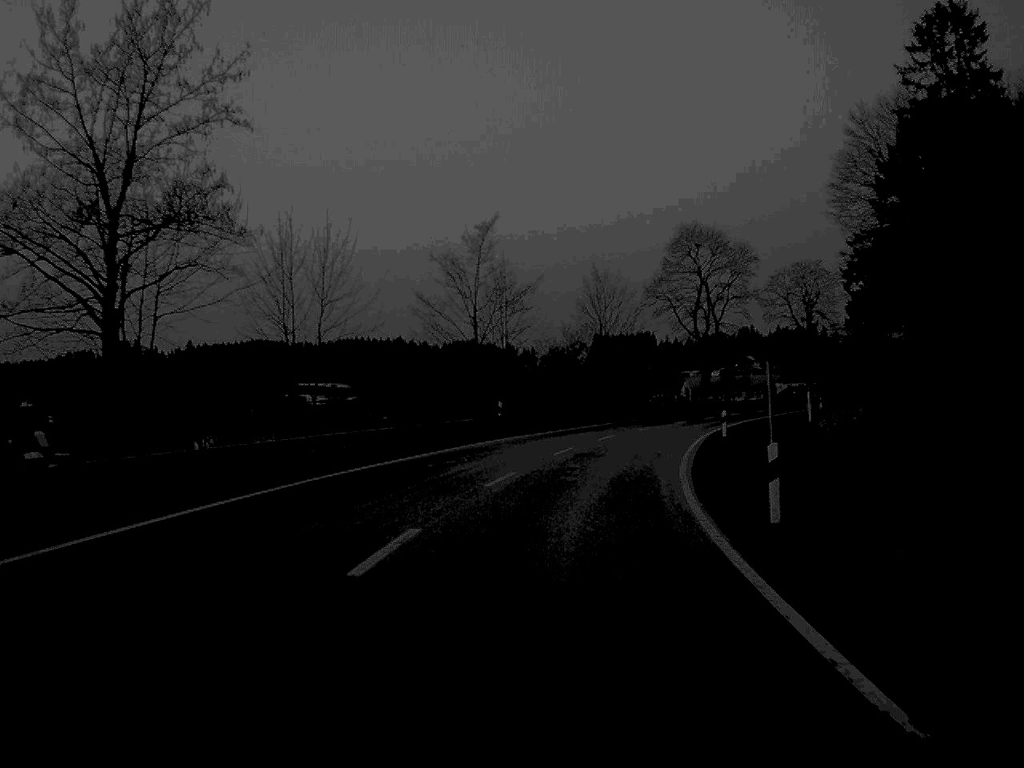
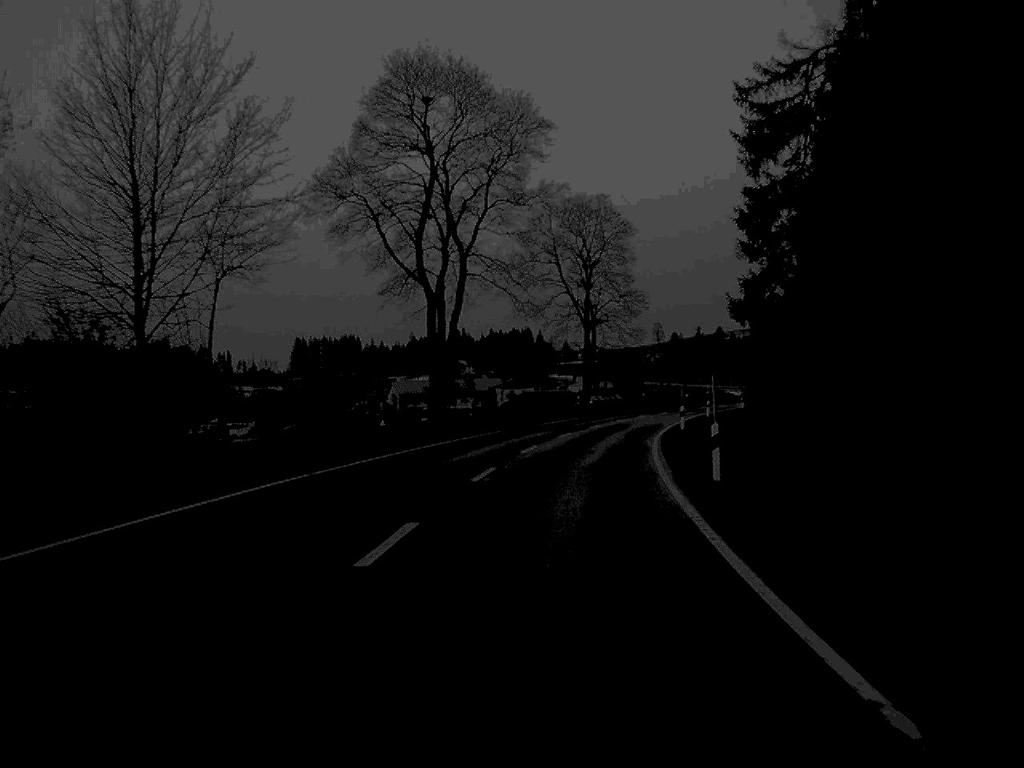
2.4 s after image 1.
(+6.9, +58.0) m; +13°
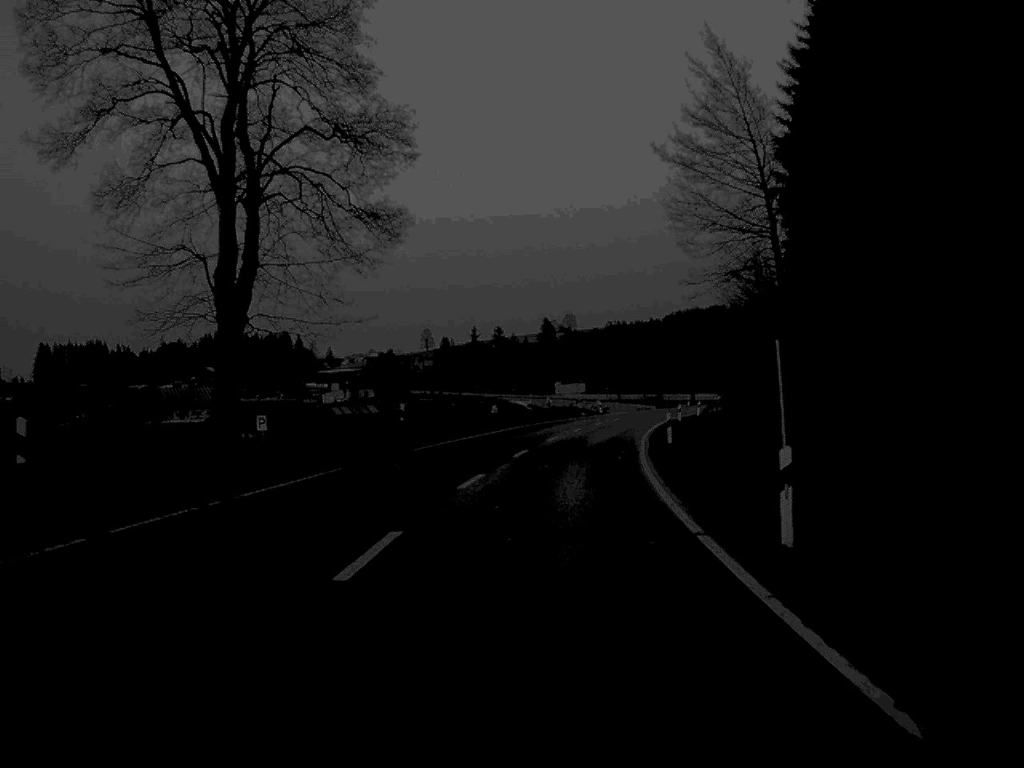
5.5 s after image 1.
(+6.8, +71.2) m; +10°
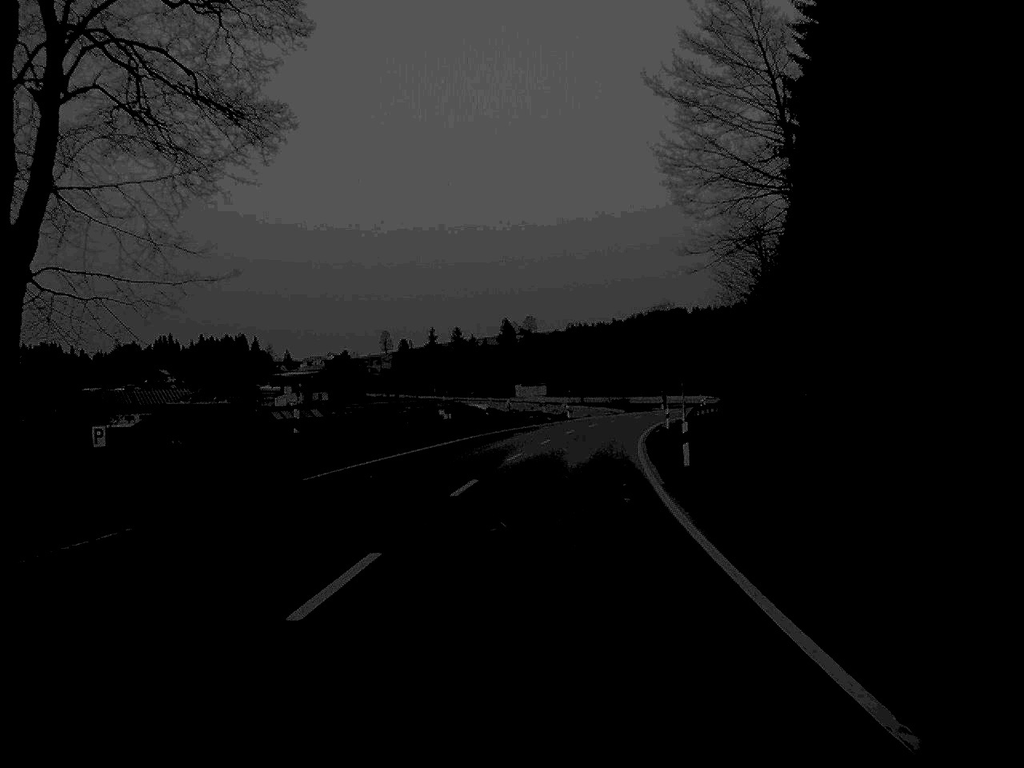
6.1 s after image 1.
(+0.2, +13.4) m; +2°
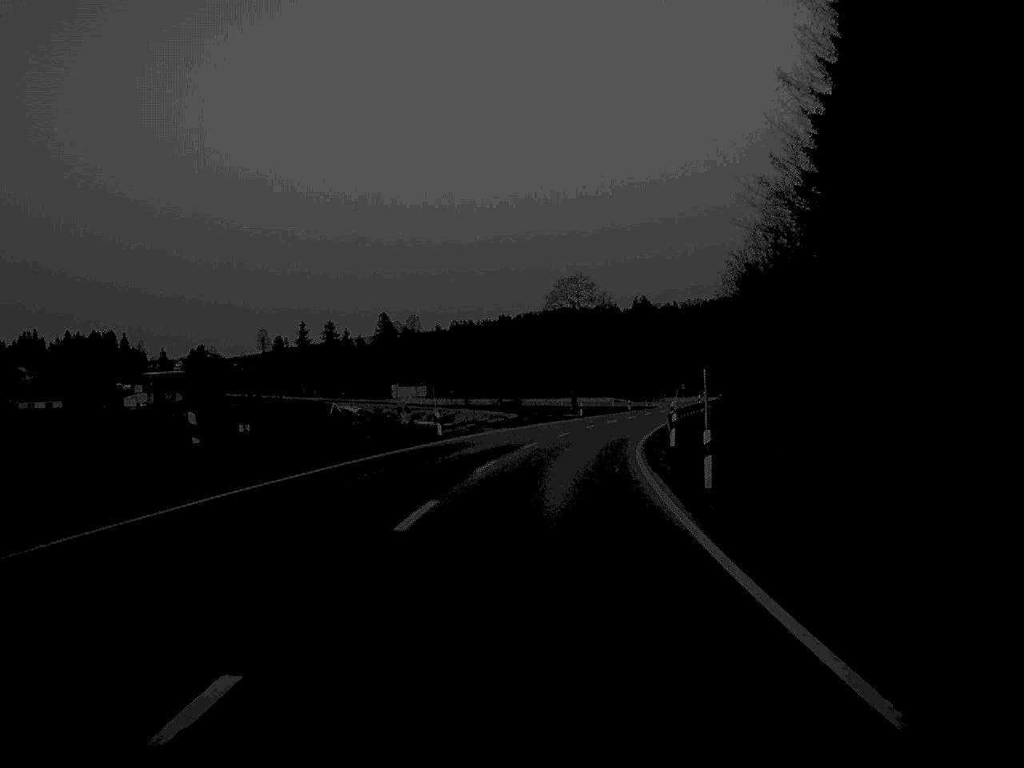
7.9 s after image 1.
(+1.9, +41.6) m; +5°
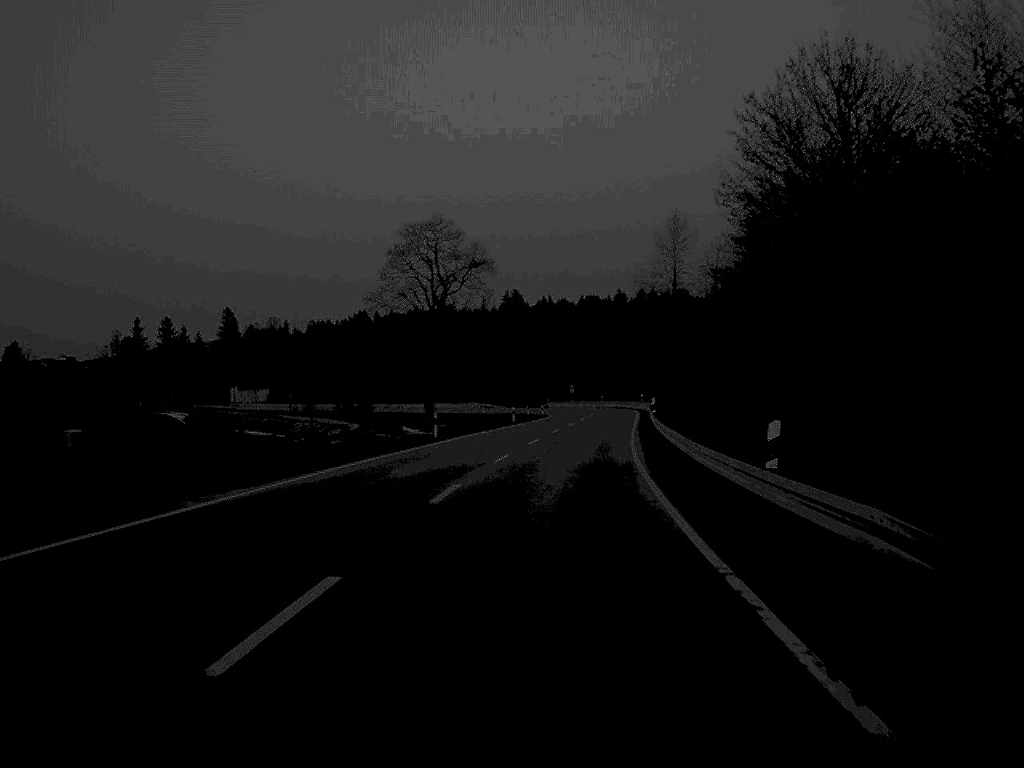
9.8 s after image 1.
(+2.3, +43.0) m; +6°
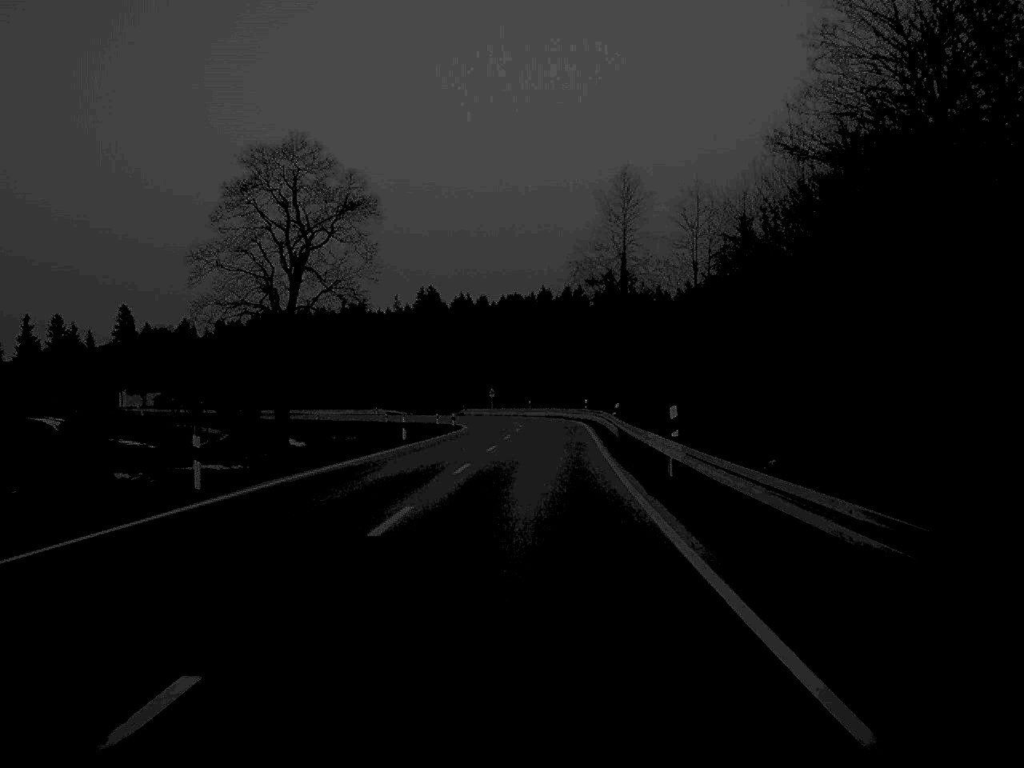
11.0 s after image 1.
(+0.9, +27.7) m; +4°
